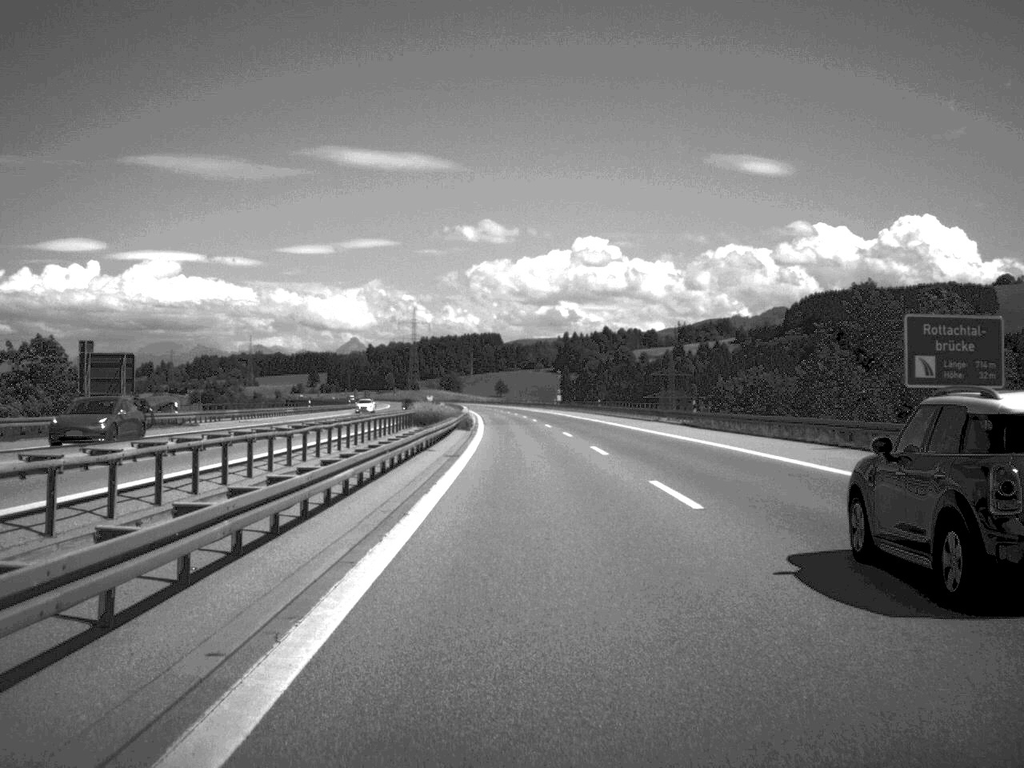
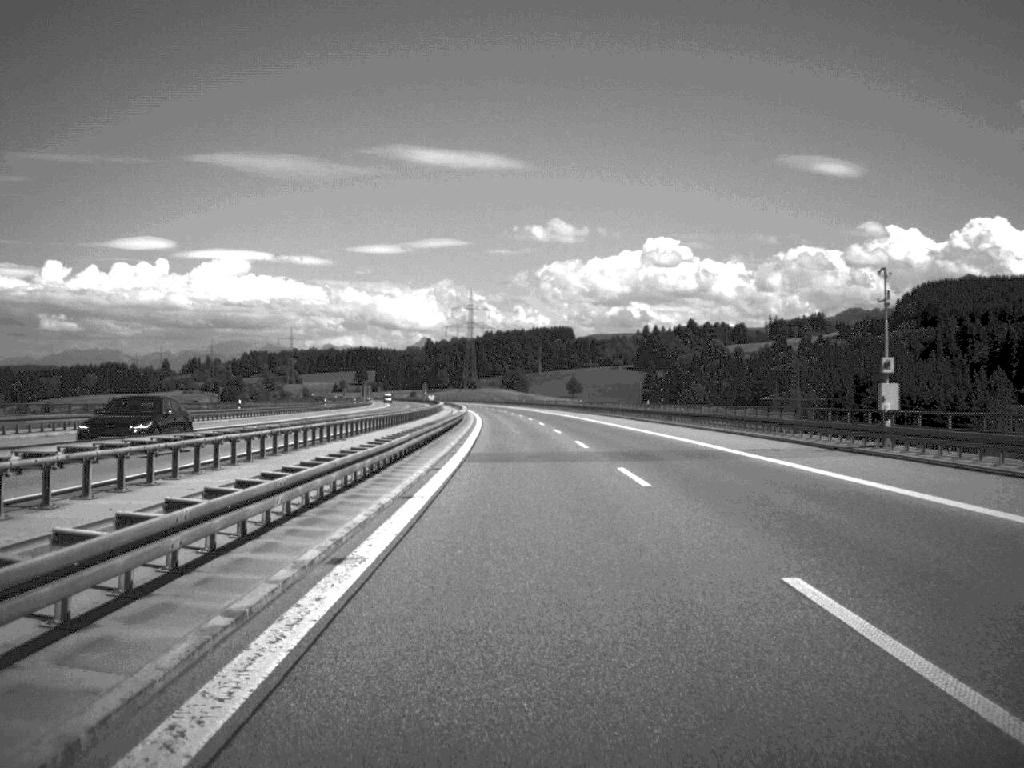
(-4.0, +135.7) m; -3°
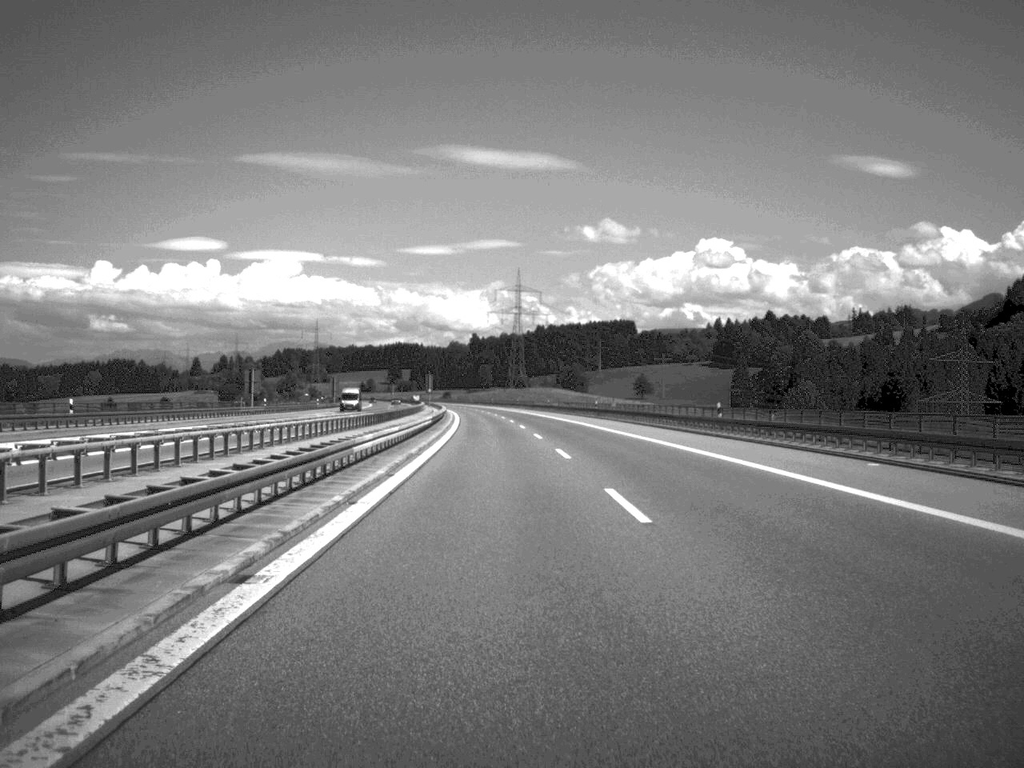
(-3.2, +129.9) m; -3°
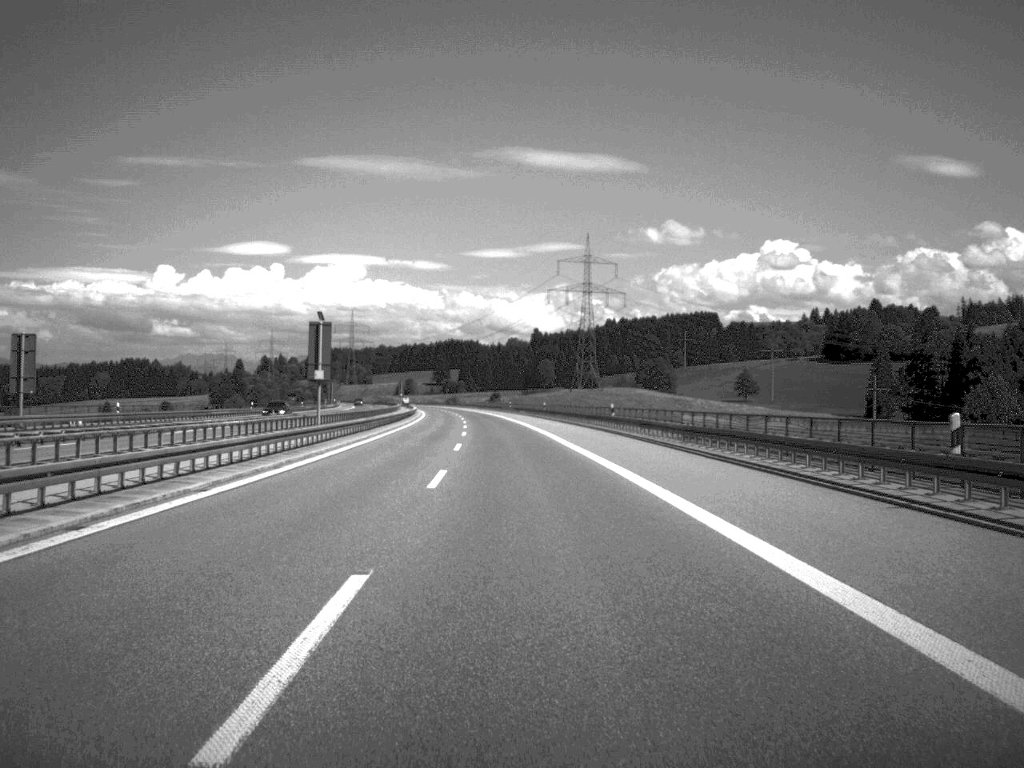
(-2.5, +133.3) m; -3°
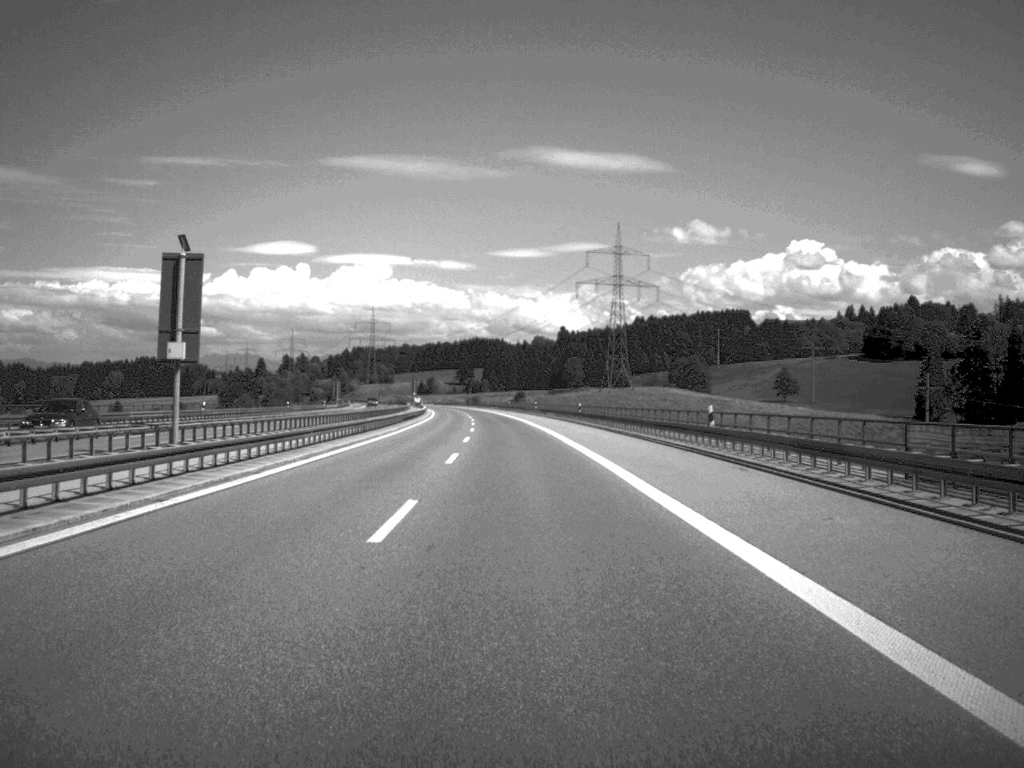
(-0.3, +26.8) m; -1°
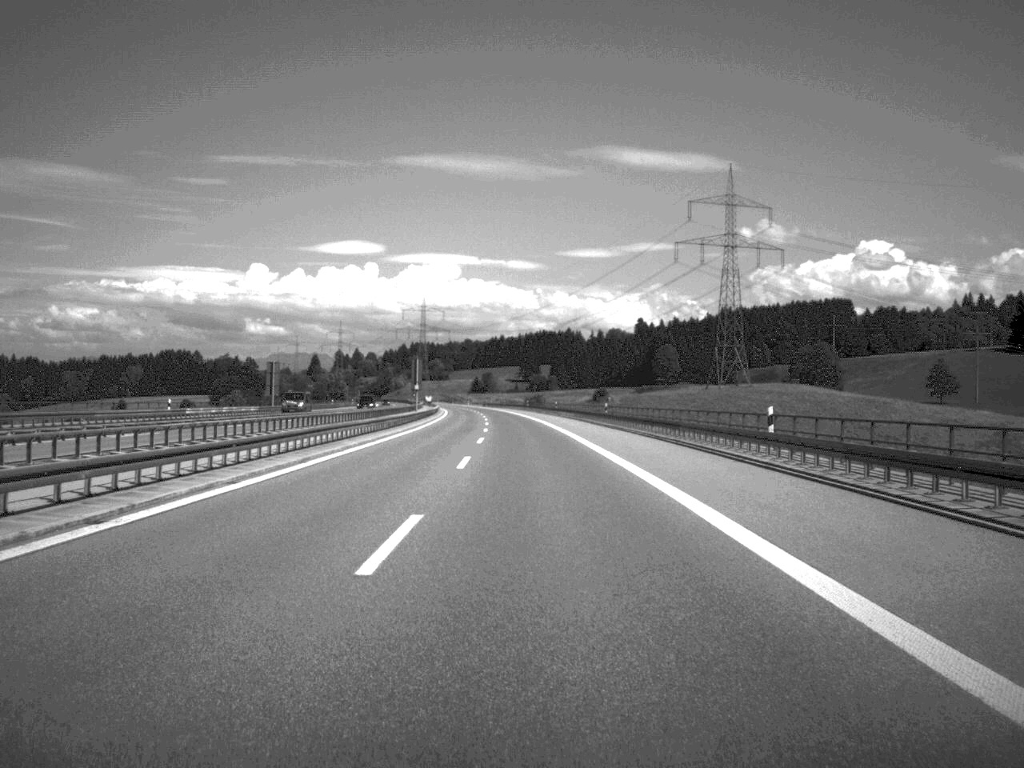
(-3.3, +108.6) m; -3°
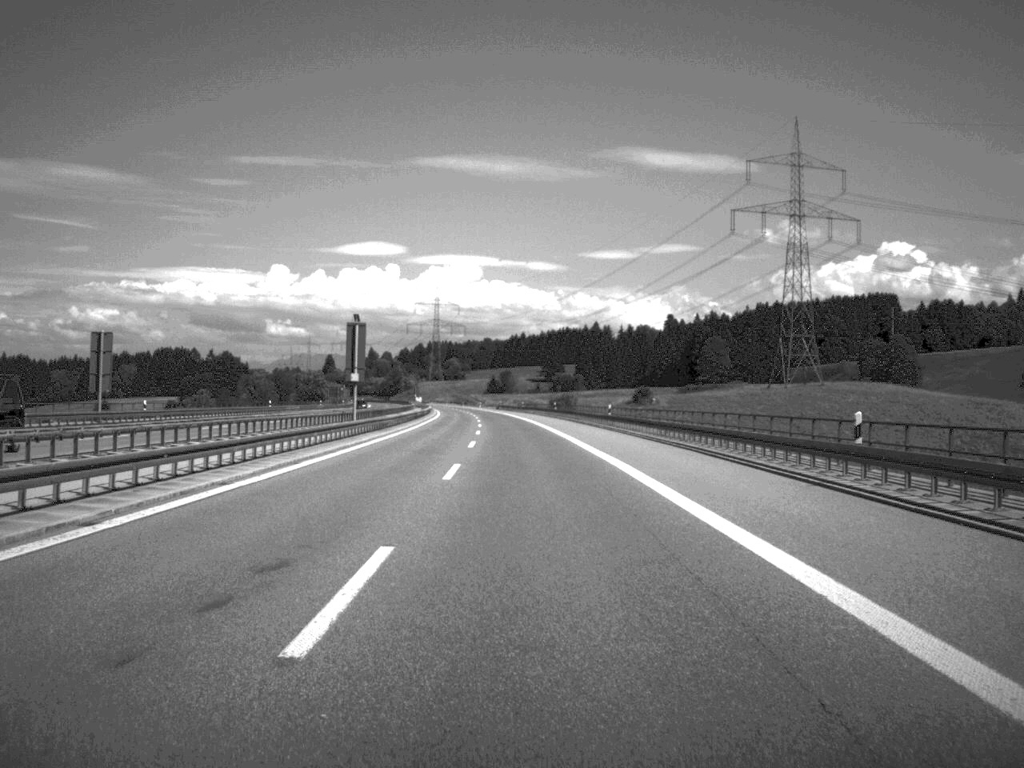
(-0.5, +56.5) m; -1°
